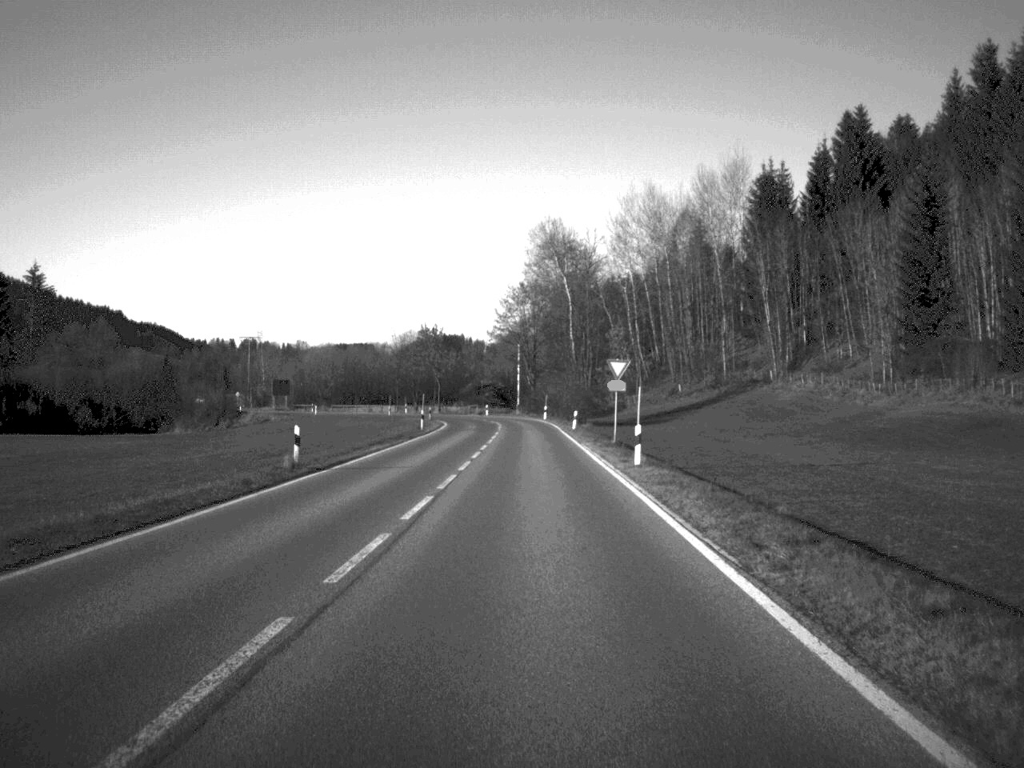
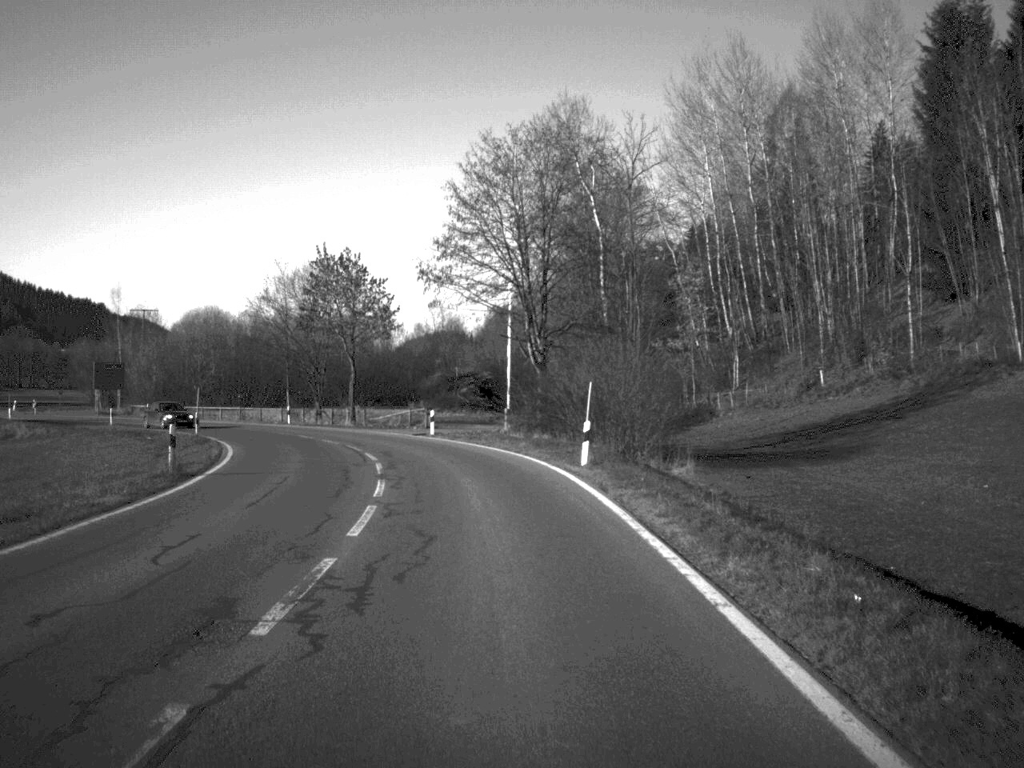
(+0.2, +68.1) m; 0°
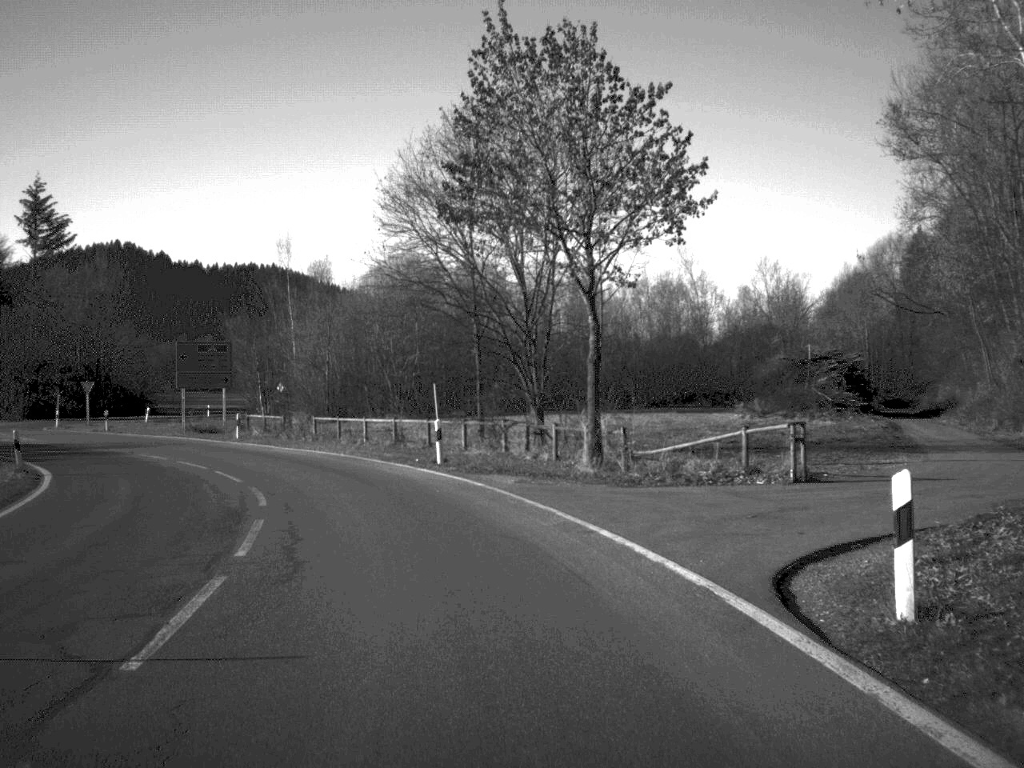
(-4.0, +42.1) m; -15°
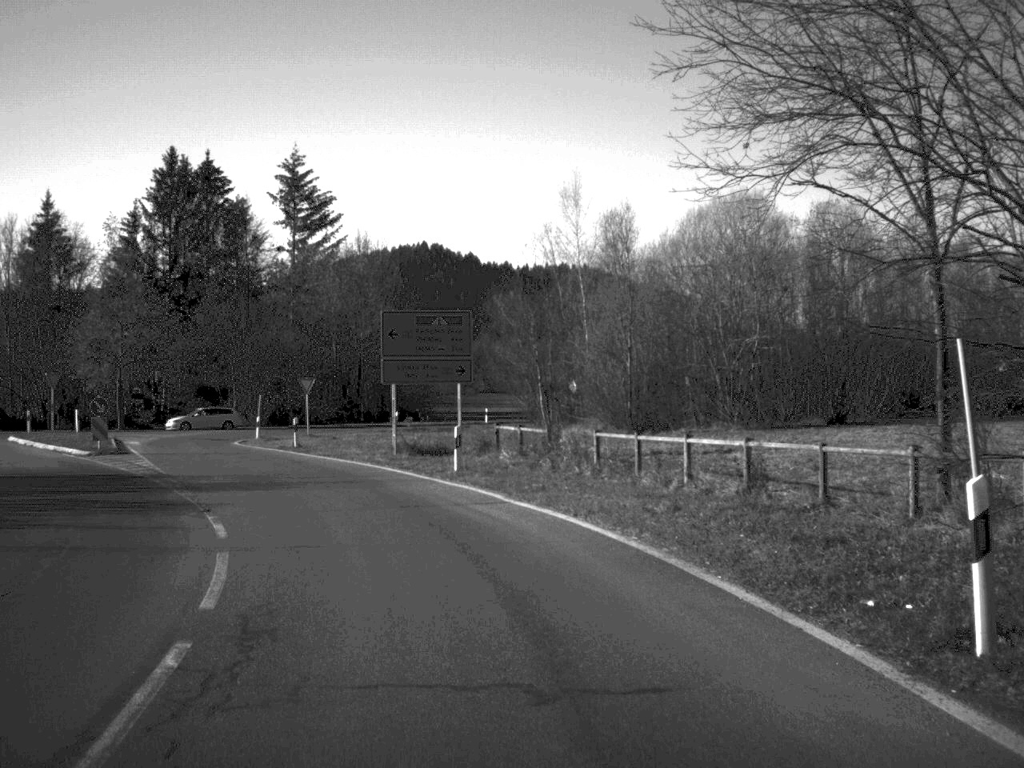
(-2.5, +20.7) m; -14°
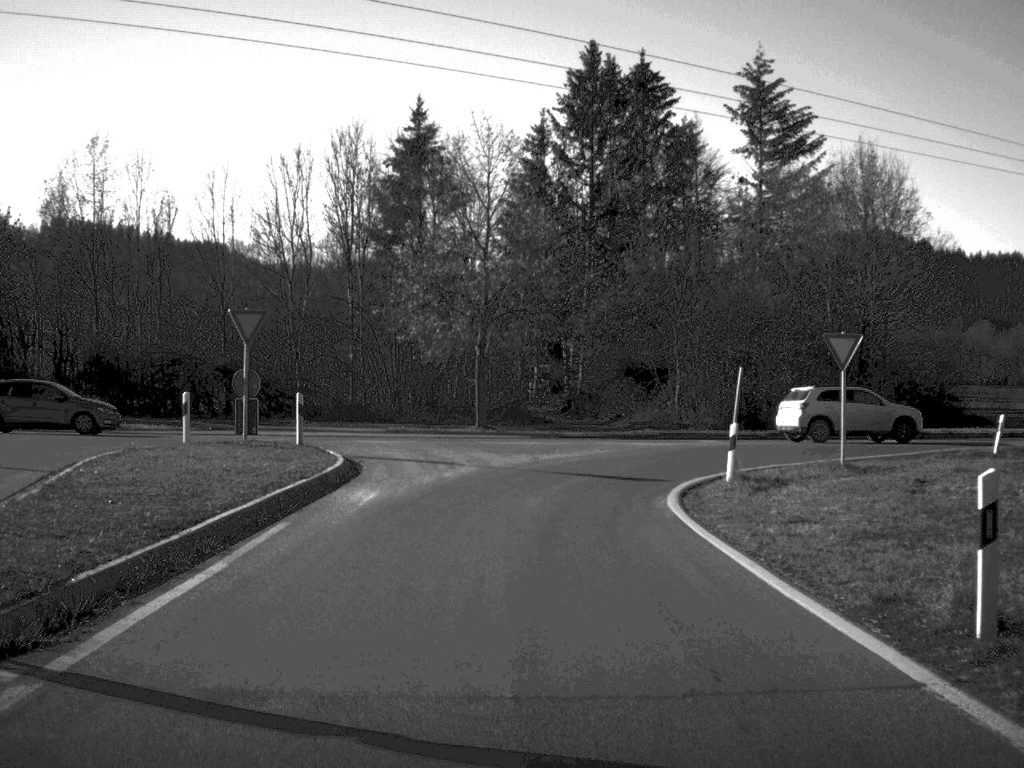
(-7.1, +33.5) m; -19°
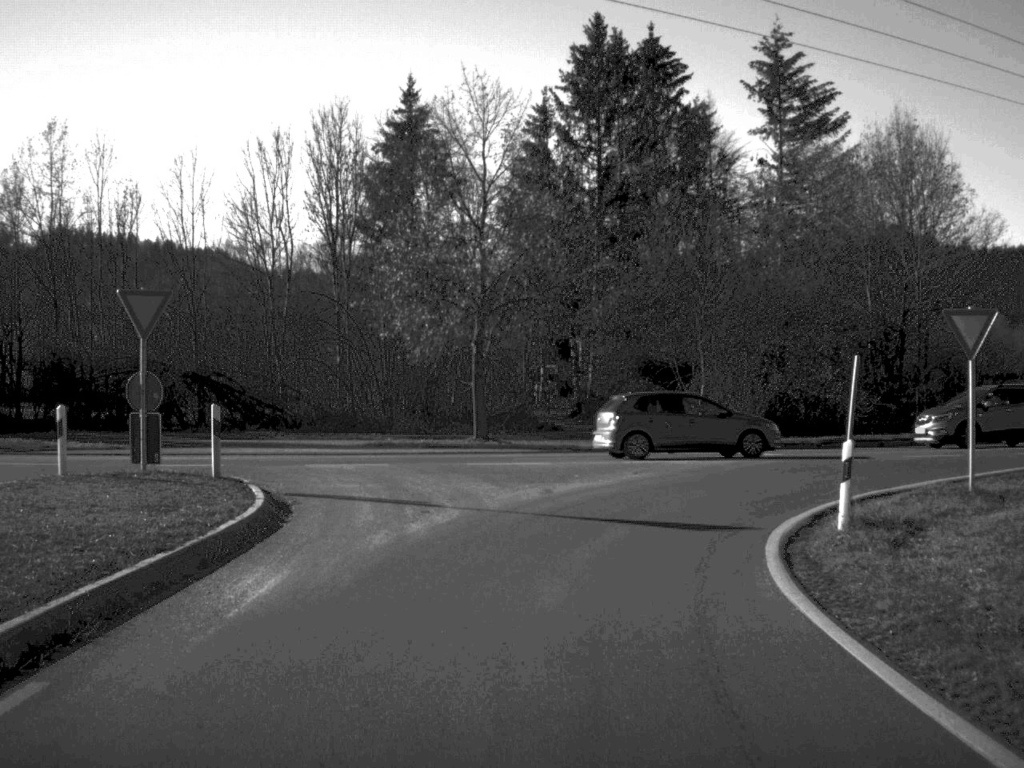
(0.0, +7.4) m; 0°
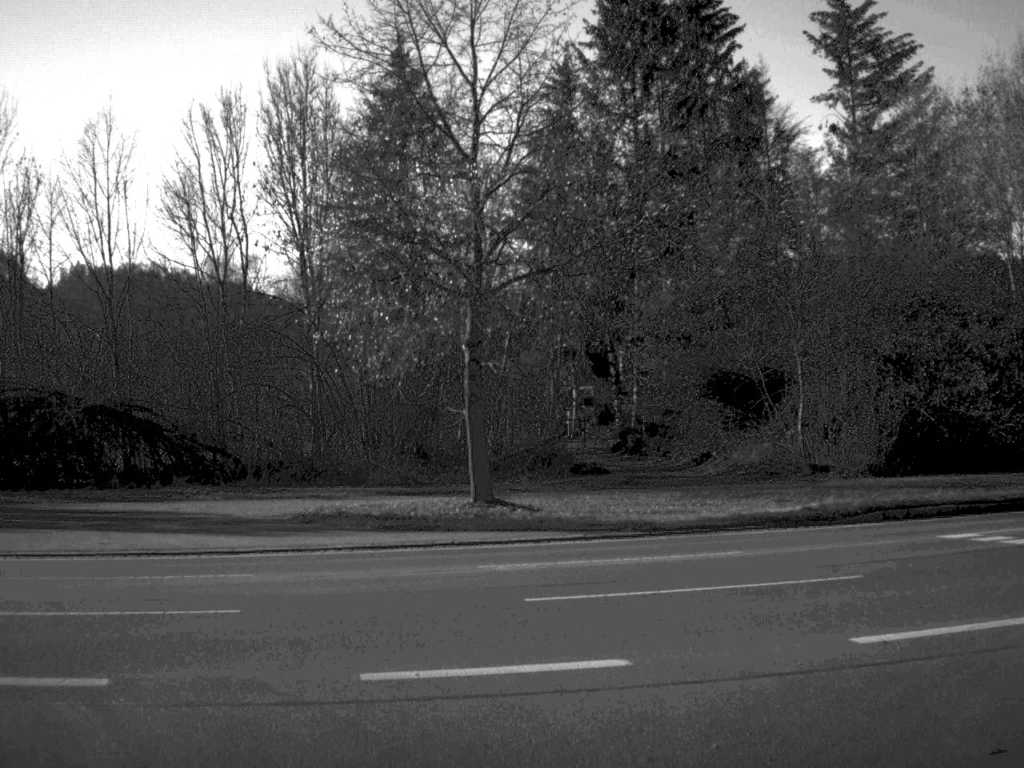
(0.0, +16.2) m; -2°
